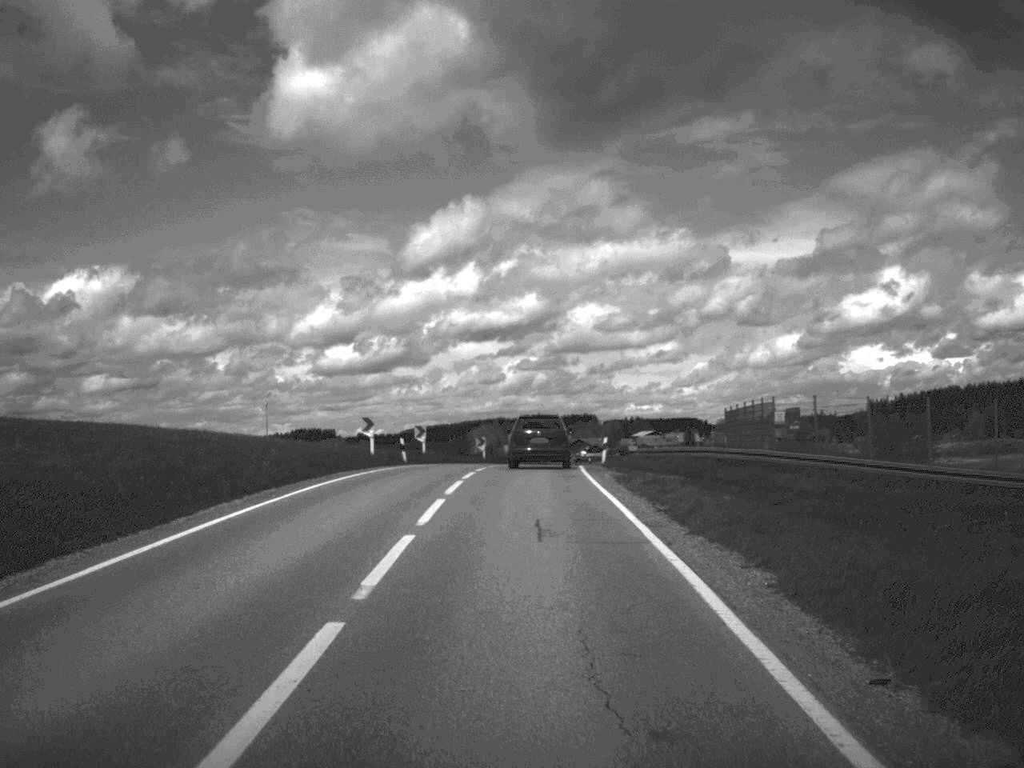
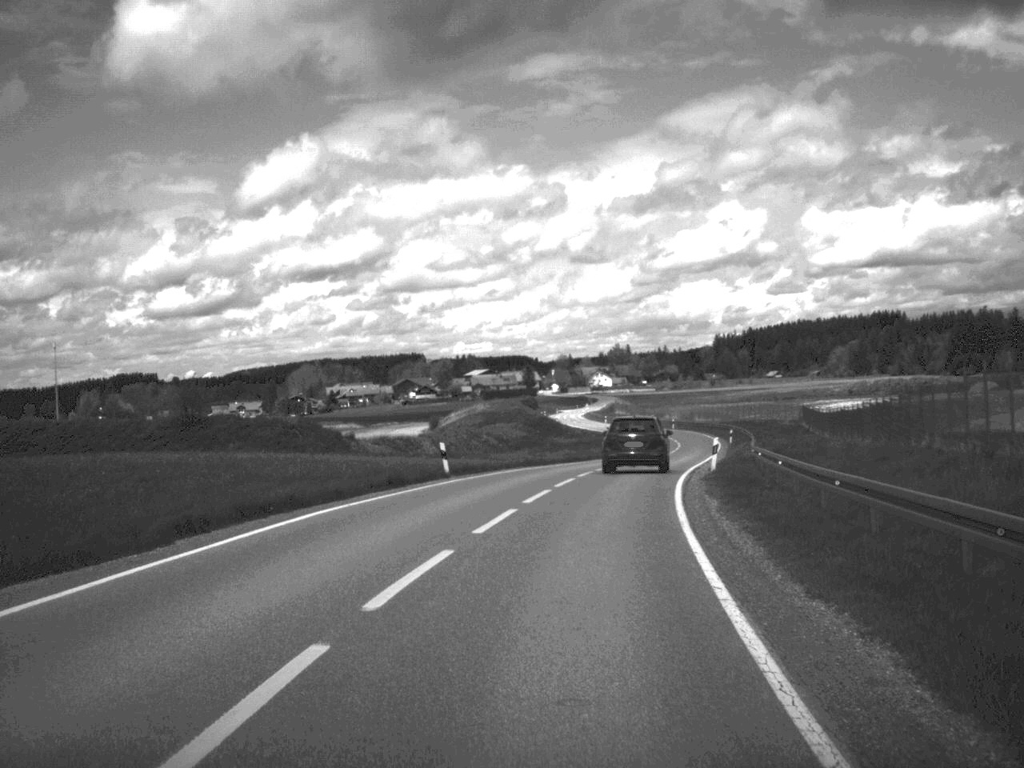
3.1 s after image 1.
(+2.1, +59.9) m; +8°
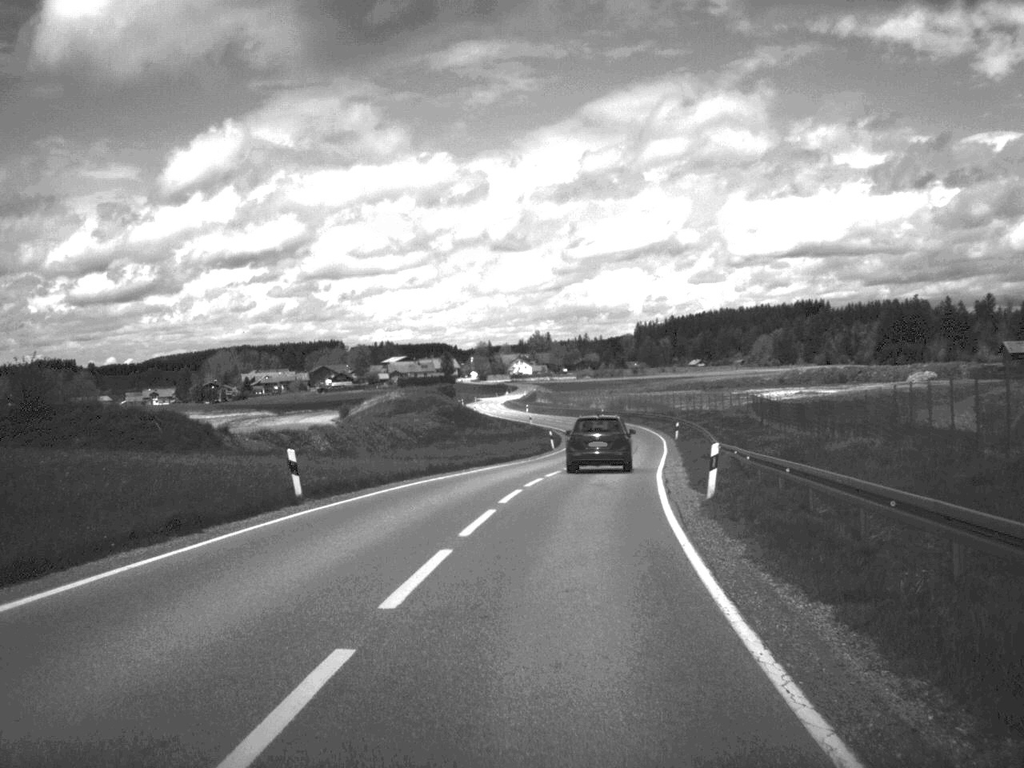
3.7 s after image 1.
(+0.4, +12.0) m; +4°
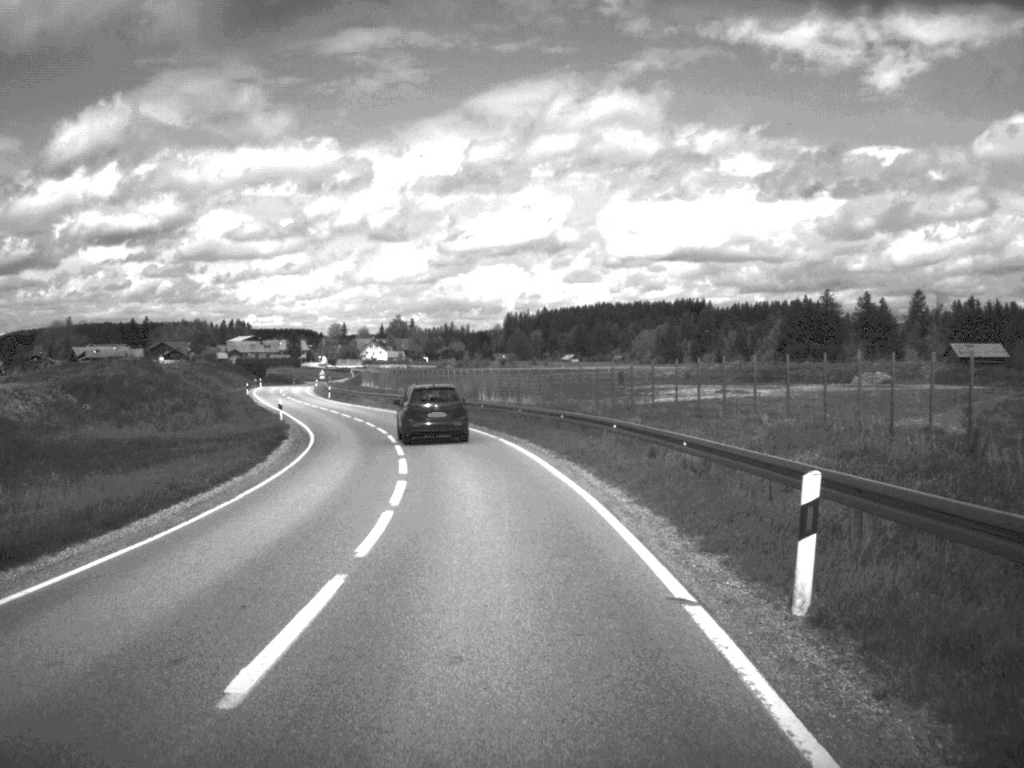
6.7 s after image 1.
(+5.2, +61.8) m; +5°
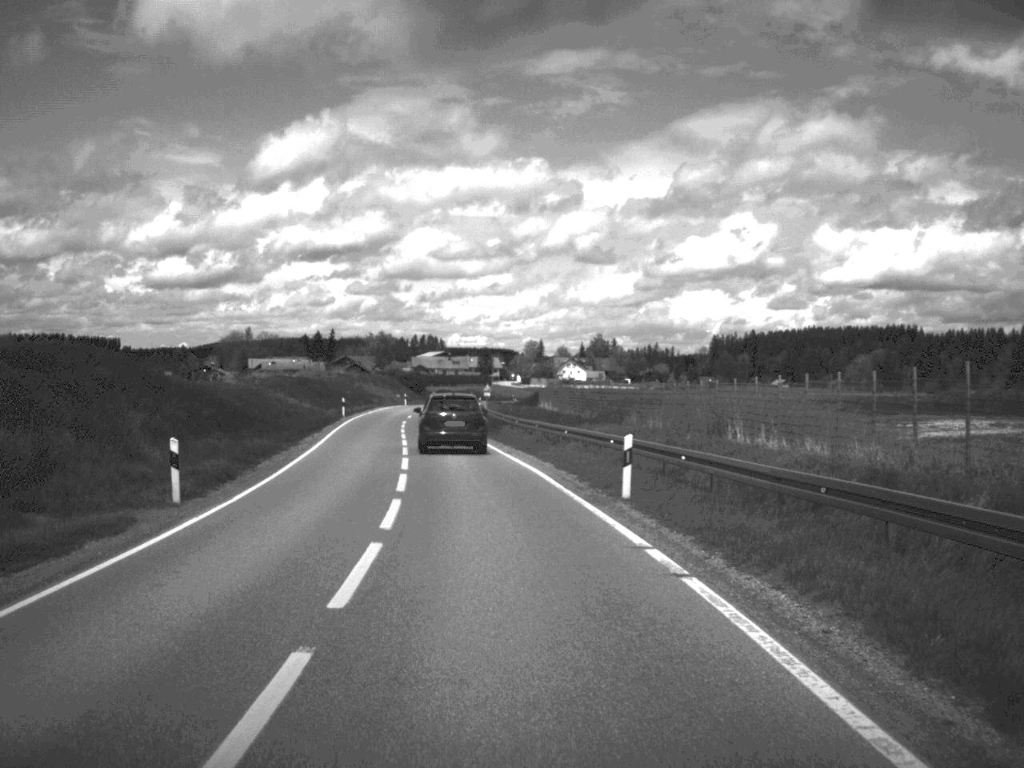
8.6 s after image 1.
(-2.8, +39.0) m; -9°
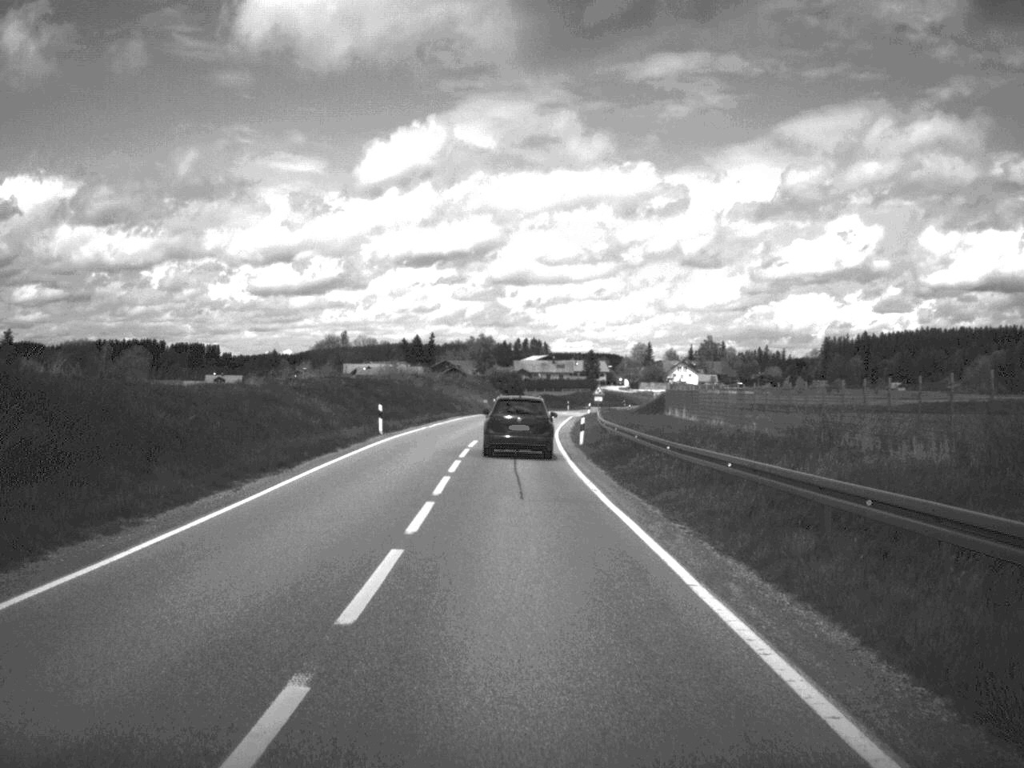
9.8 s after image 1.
(-1.1, +24.7) m; -5°
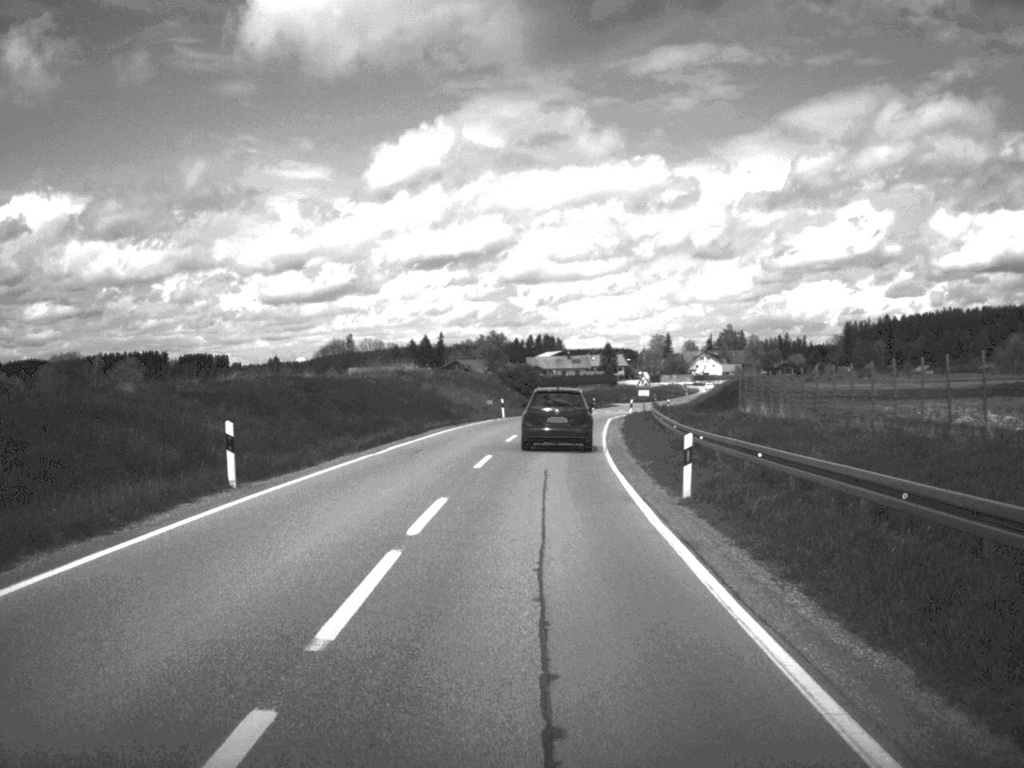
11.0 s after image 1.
(-0.3, +24.5) m; -1°
